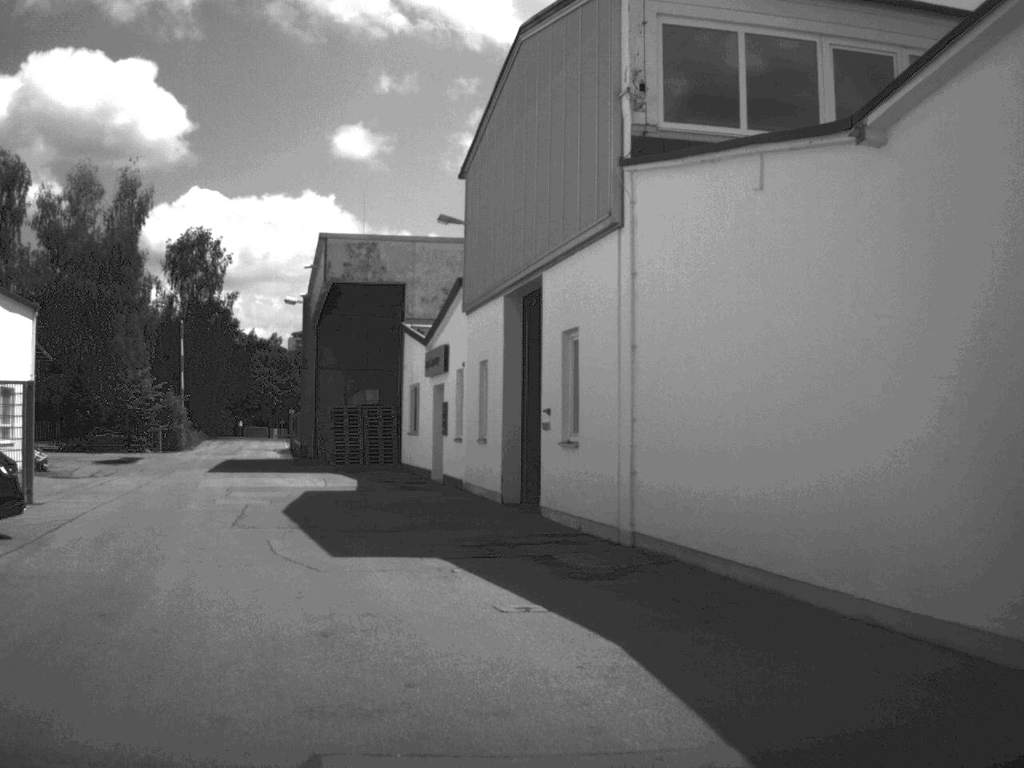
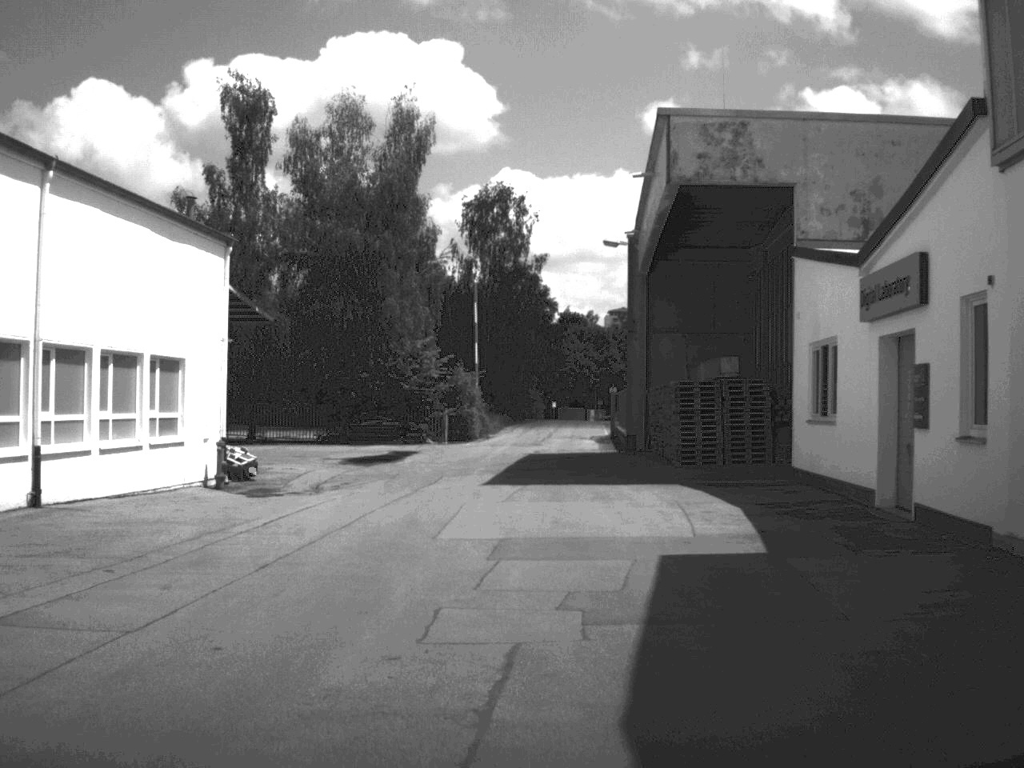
(-2.5, +14.7) m; -14°
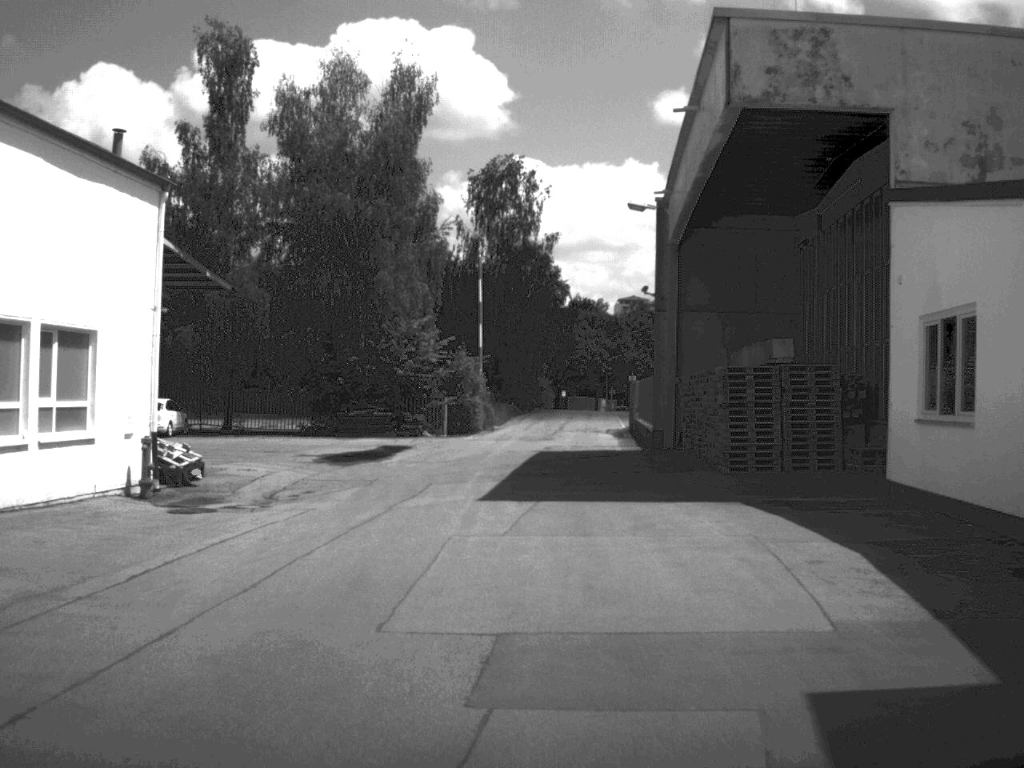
(0.0, +6.4) m; 0°
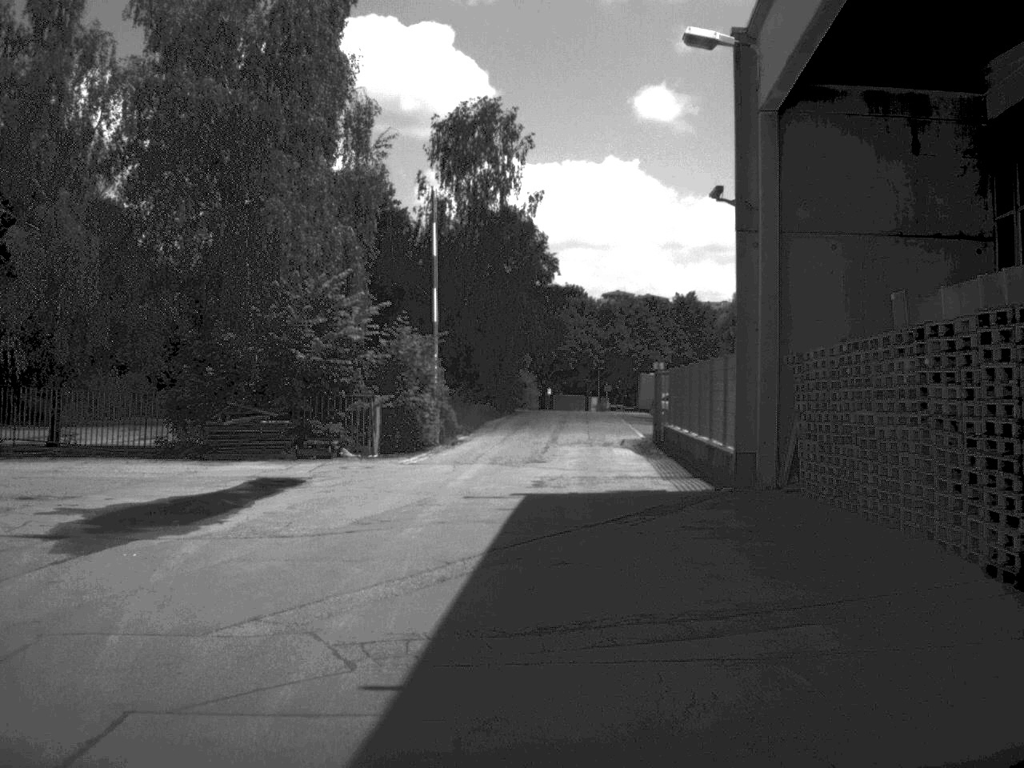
(+0.1, +18.0) m; +1°
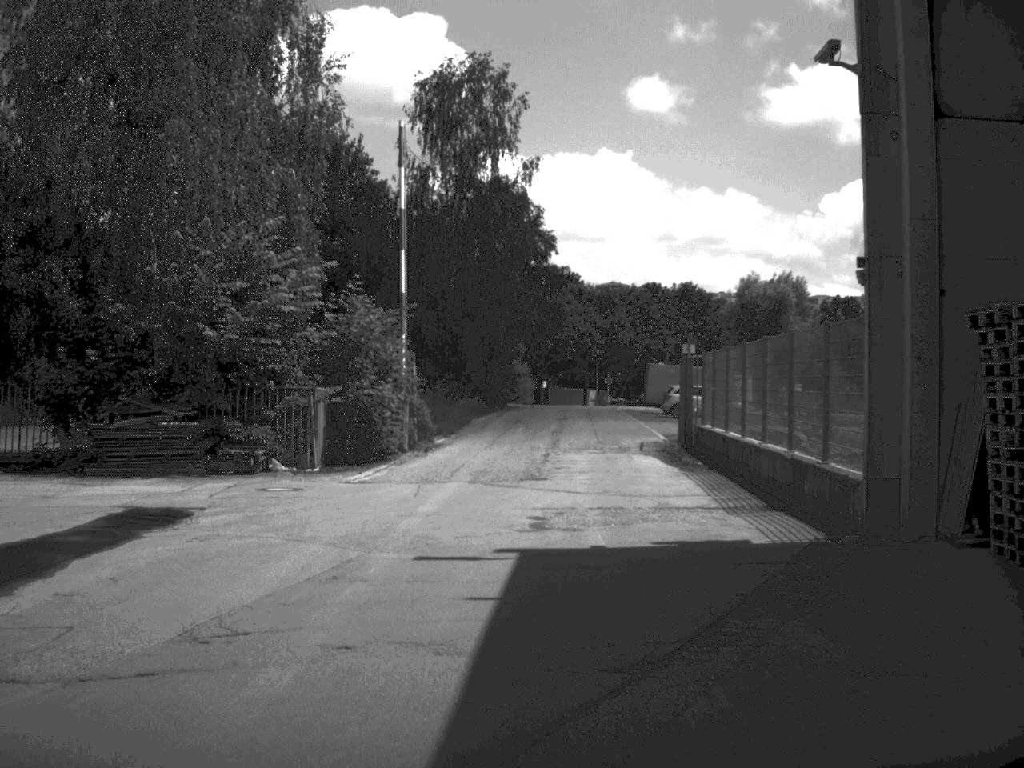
(0.0, +8.3) m; 0°
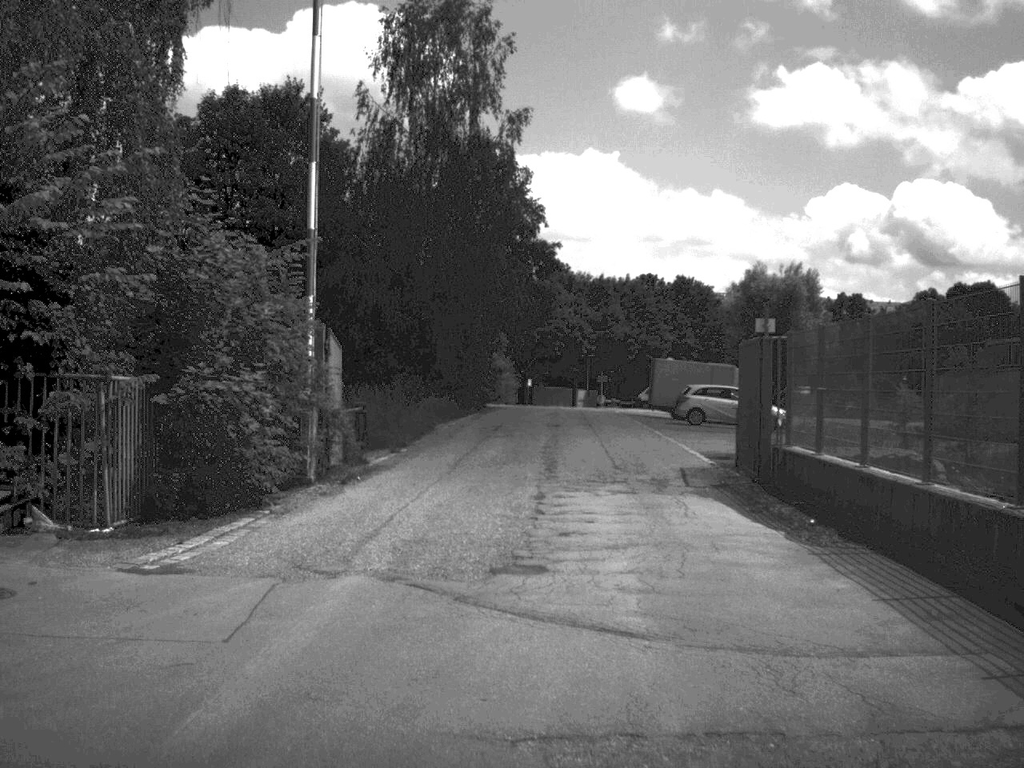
(0.0, +11.2) m; +1°
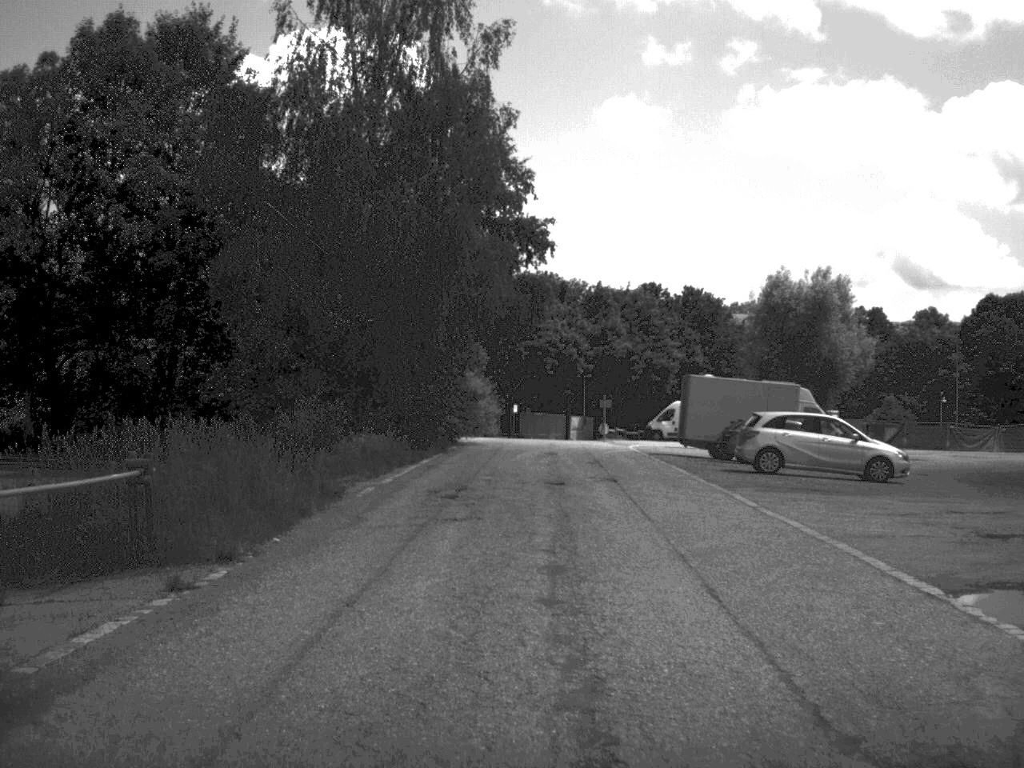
(+0.1, +16.1) m; +1°
